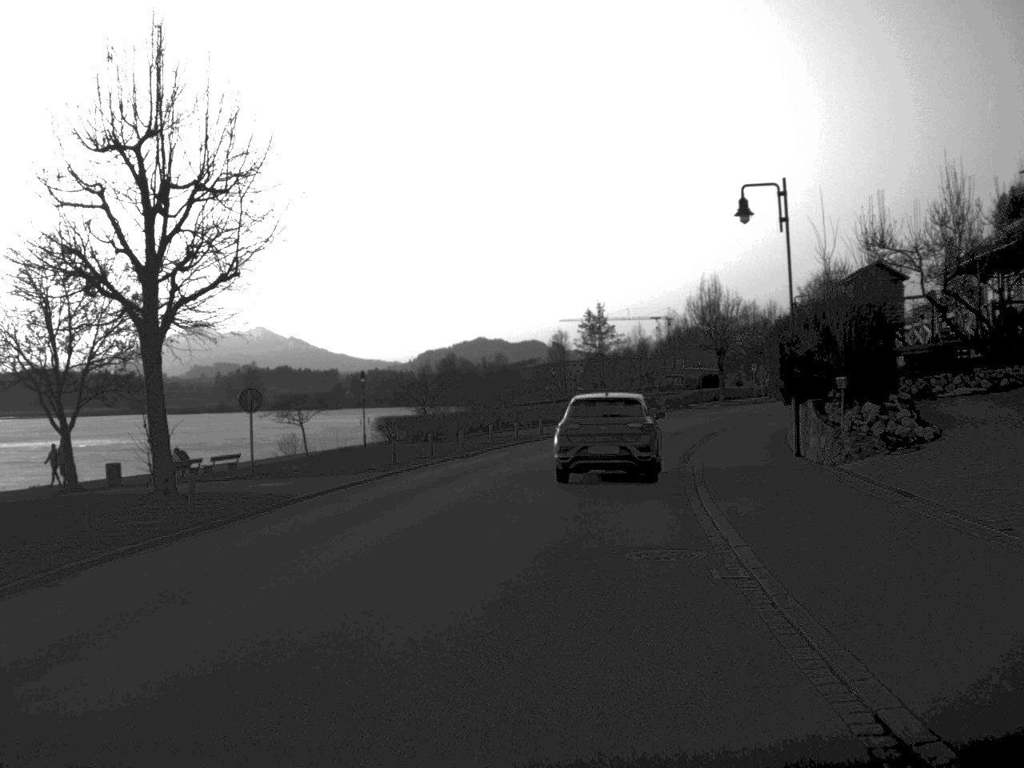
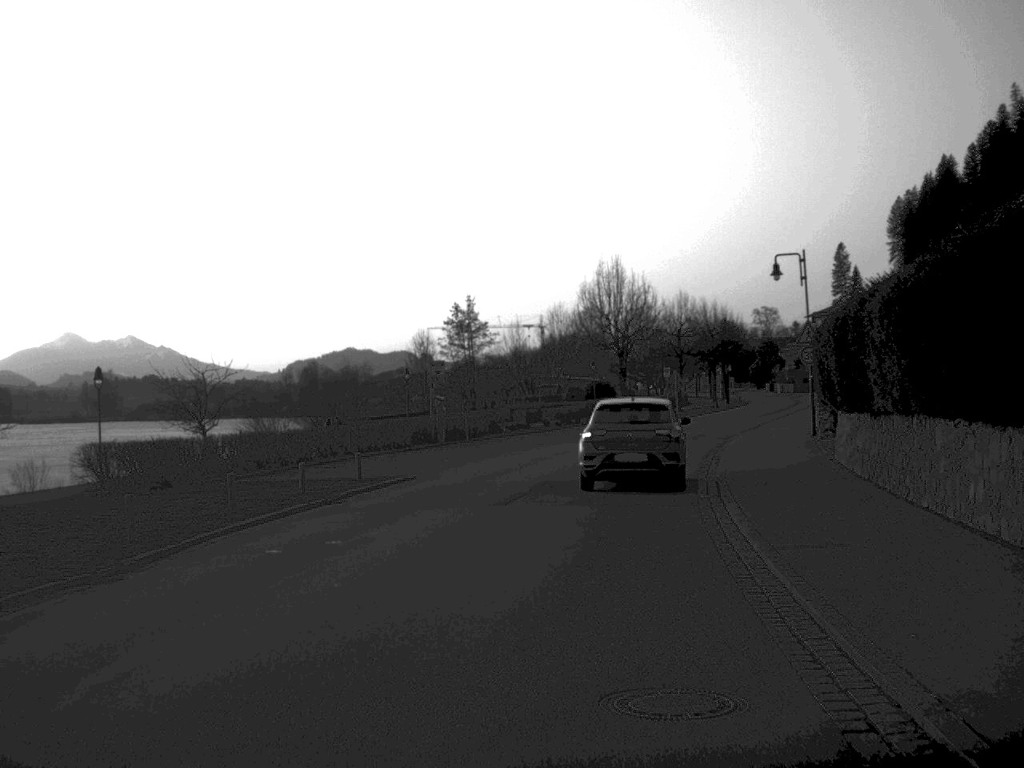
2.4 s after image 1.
(+1.1, +22.3) m; +6°
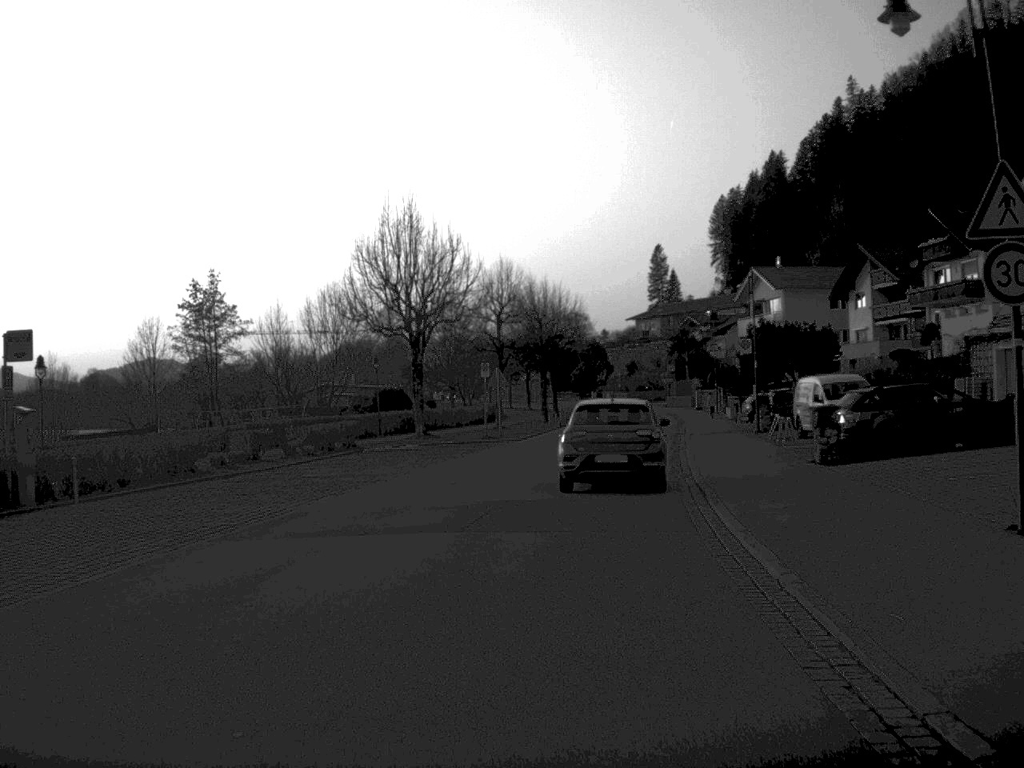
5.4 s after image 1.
(+2.1, +27.8) m; +9°
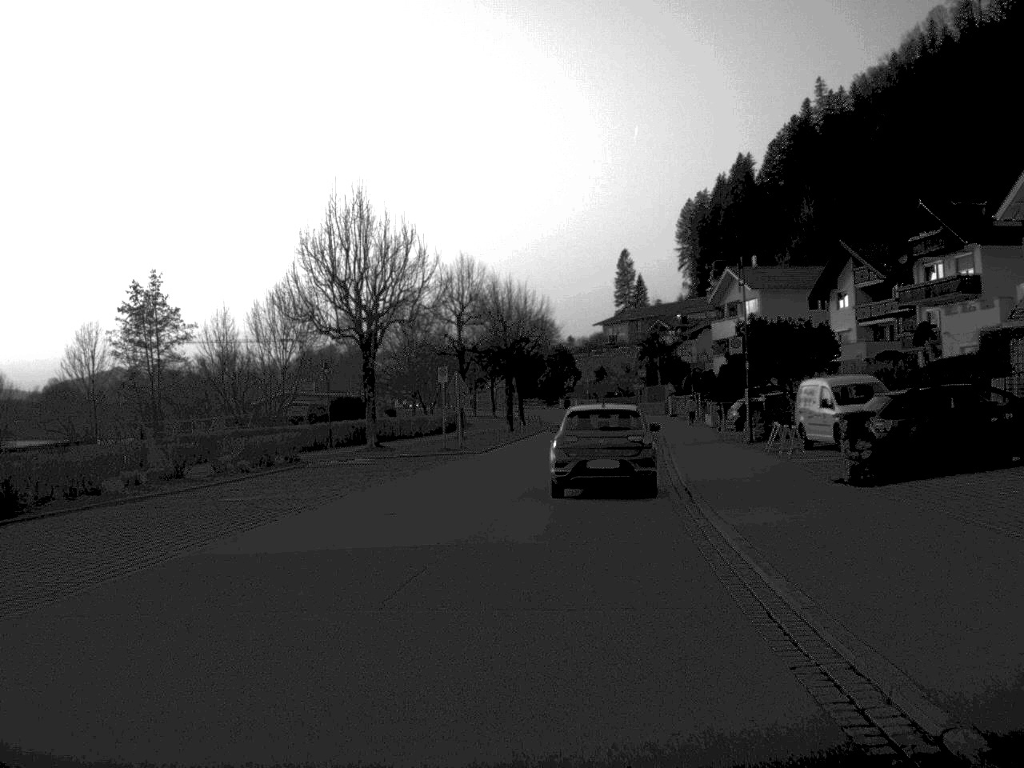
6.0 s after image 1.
(+0.1, +5.2) m; +2°
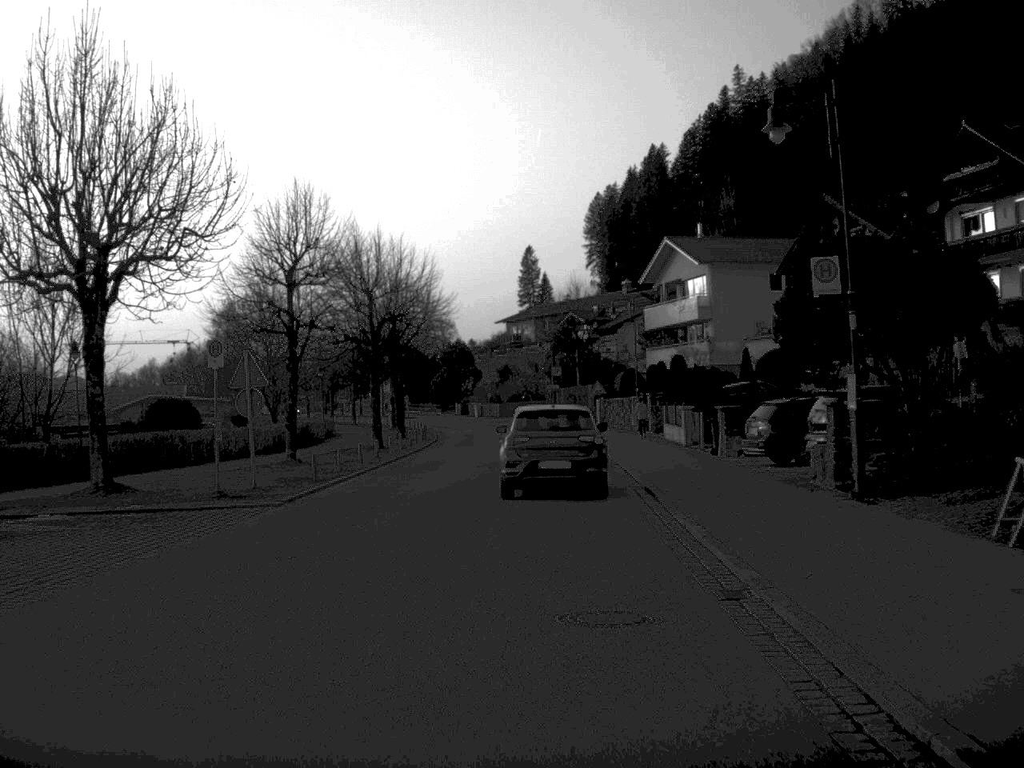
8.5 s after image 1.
(+1.0, +22.2) m; +4°
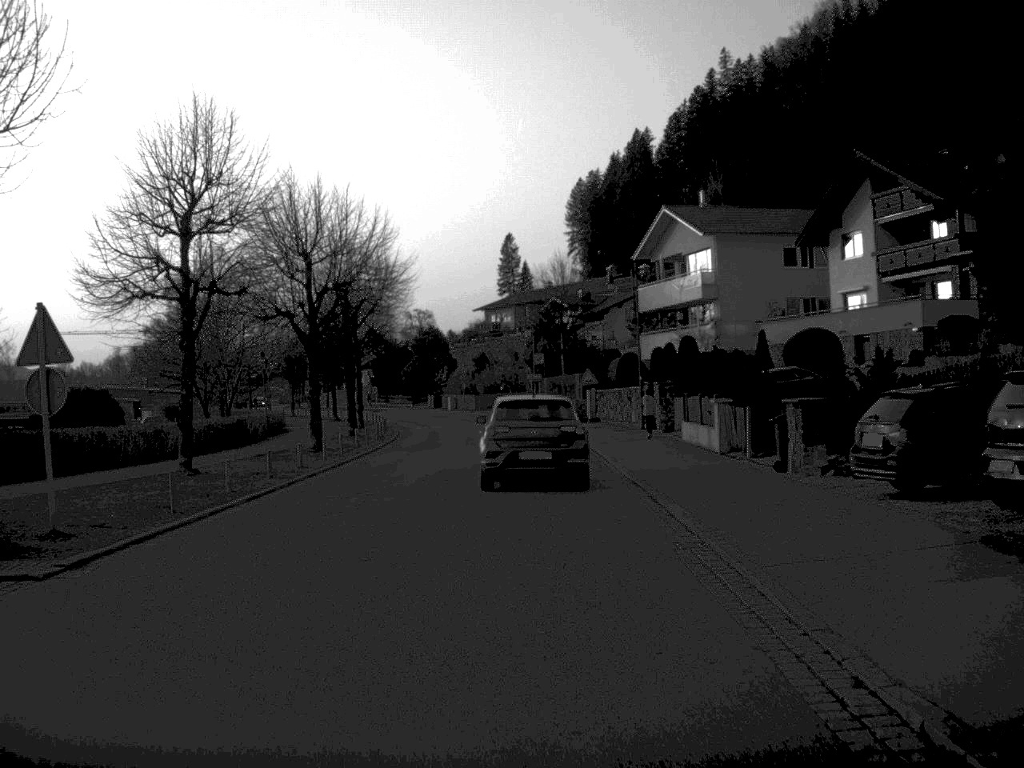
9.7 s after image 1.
(+0.1, +10.5) m; +1°
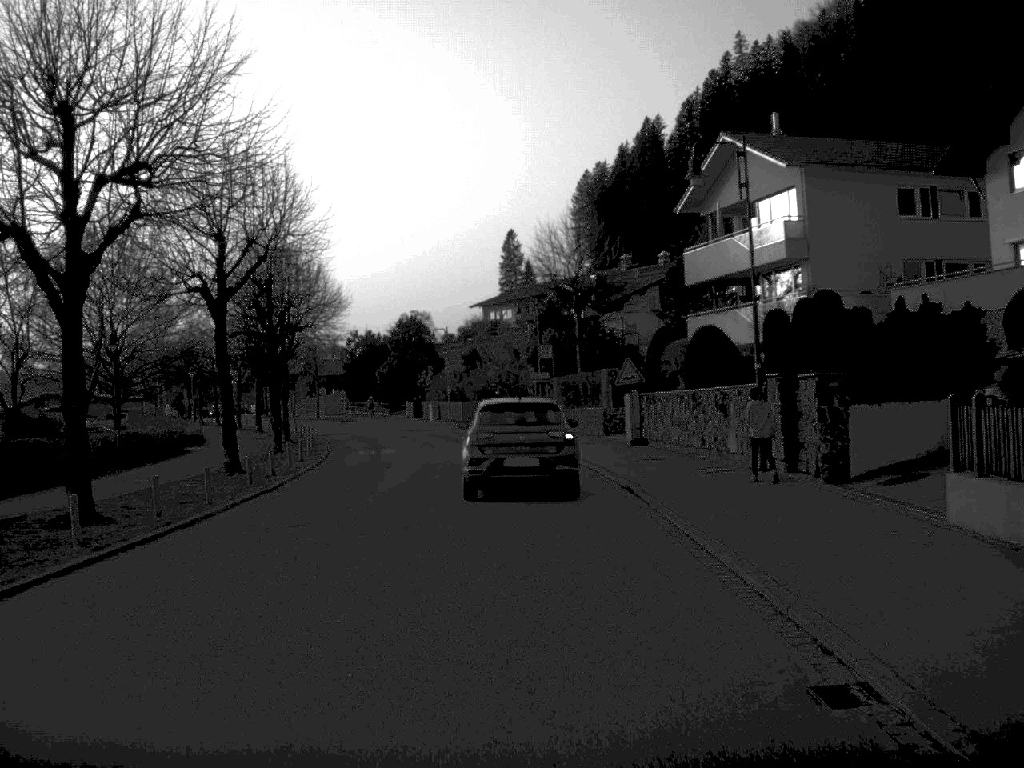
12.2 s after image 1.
(+0.1, +22.4) m; 0°
